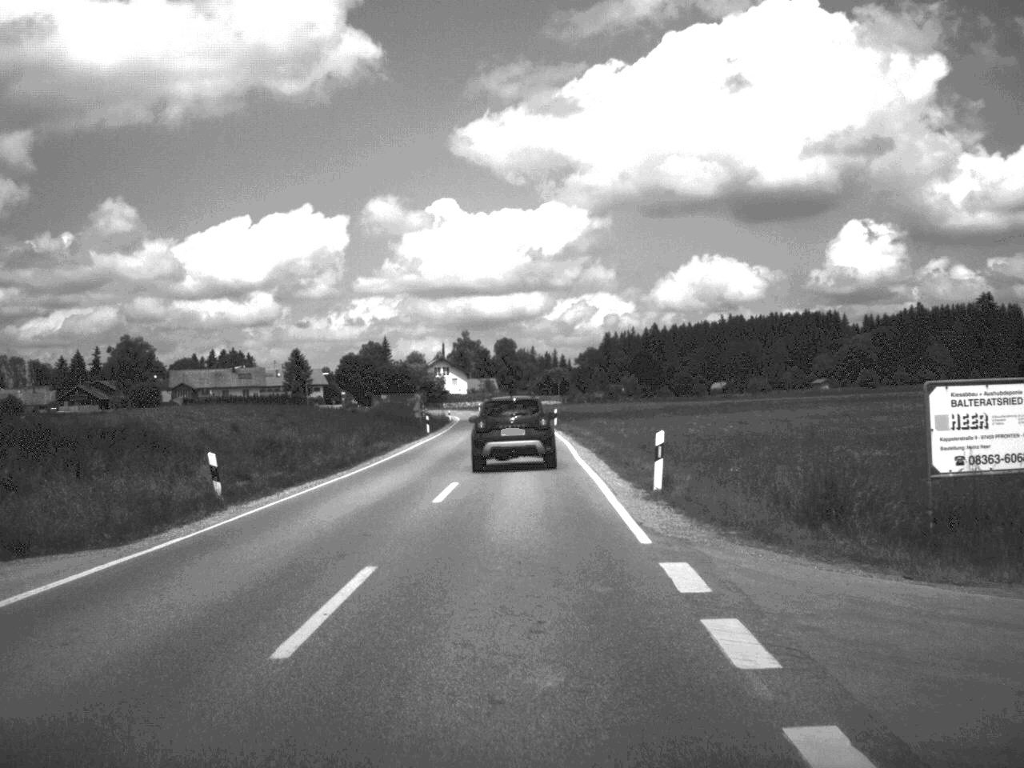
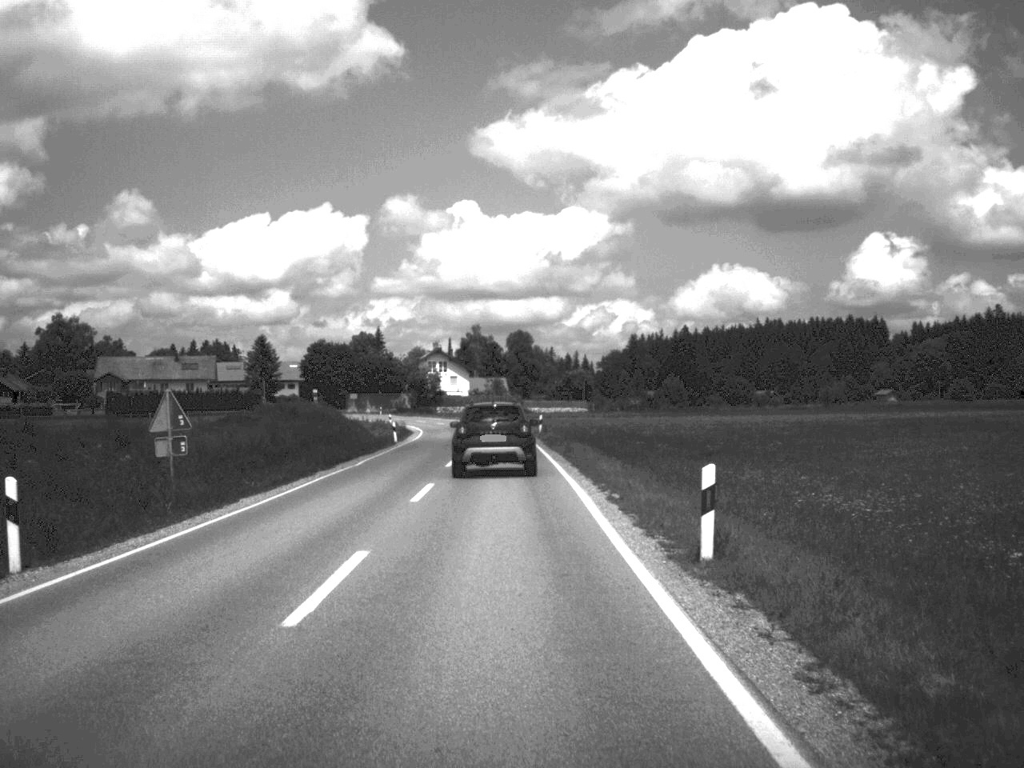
(-0.1, +57.1) m; -1°
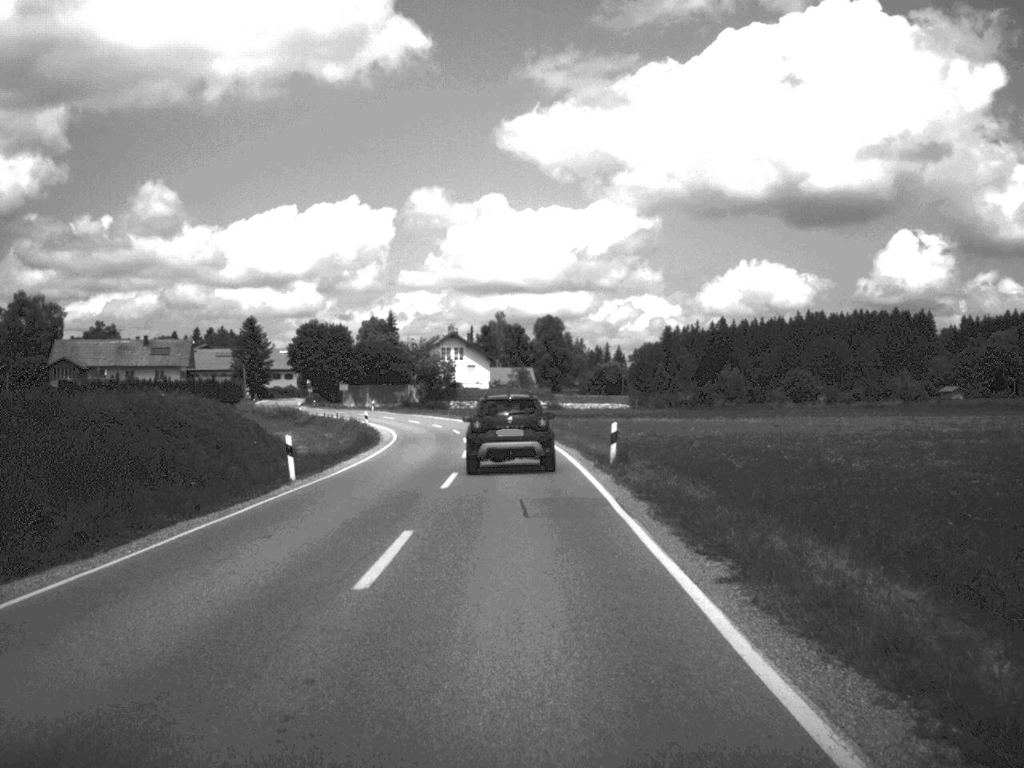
(-0.6, +33.7) m; -1°
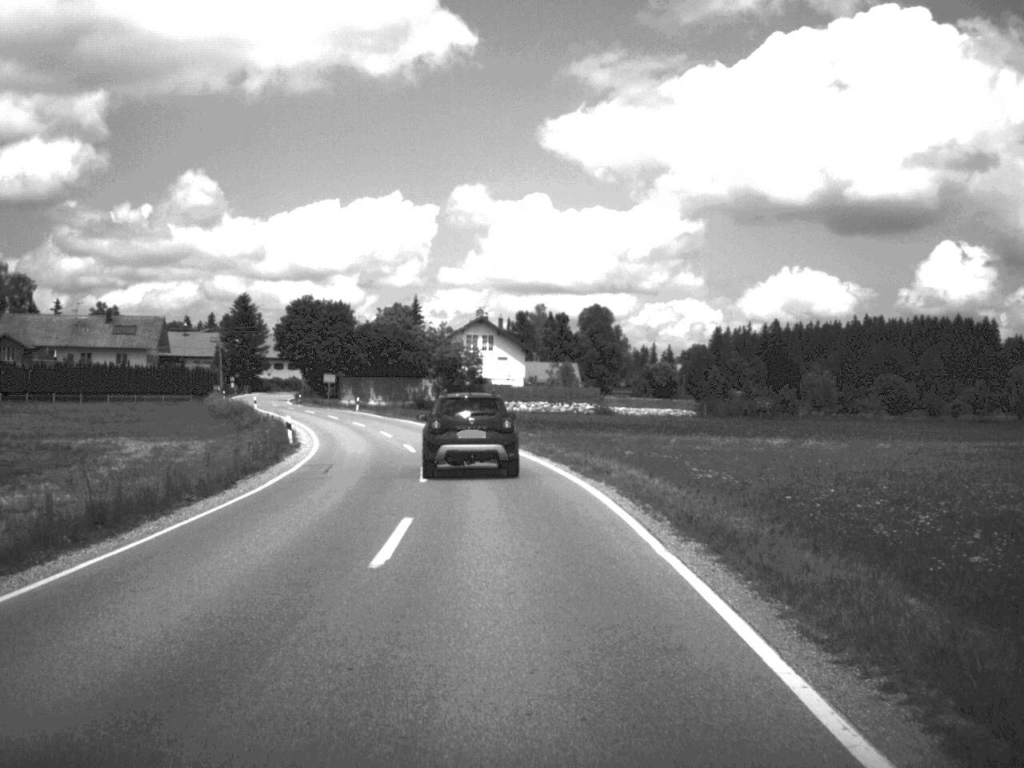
(-0.4, +34.0) m; -2°
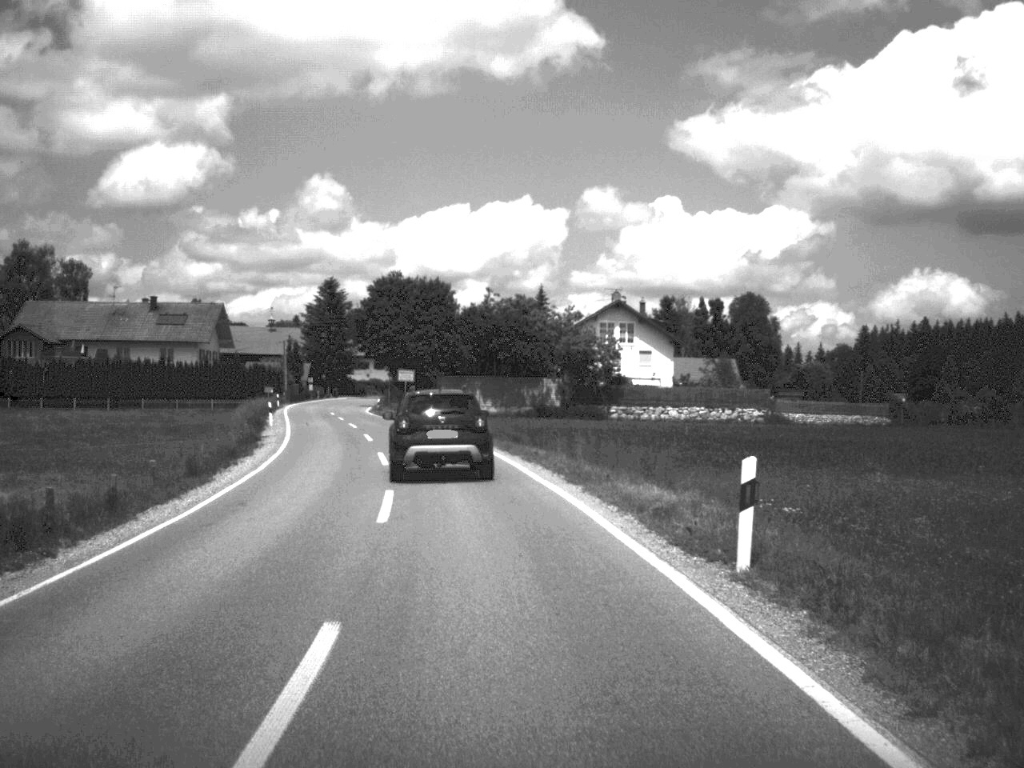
(-1.4, +31.0) m; -6°
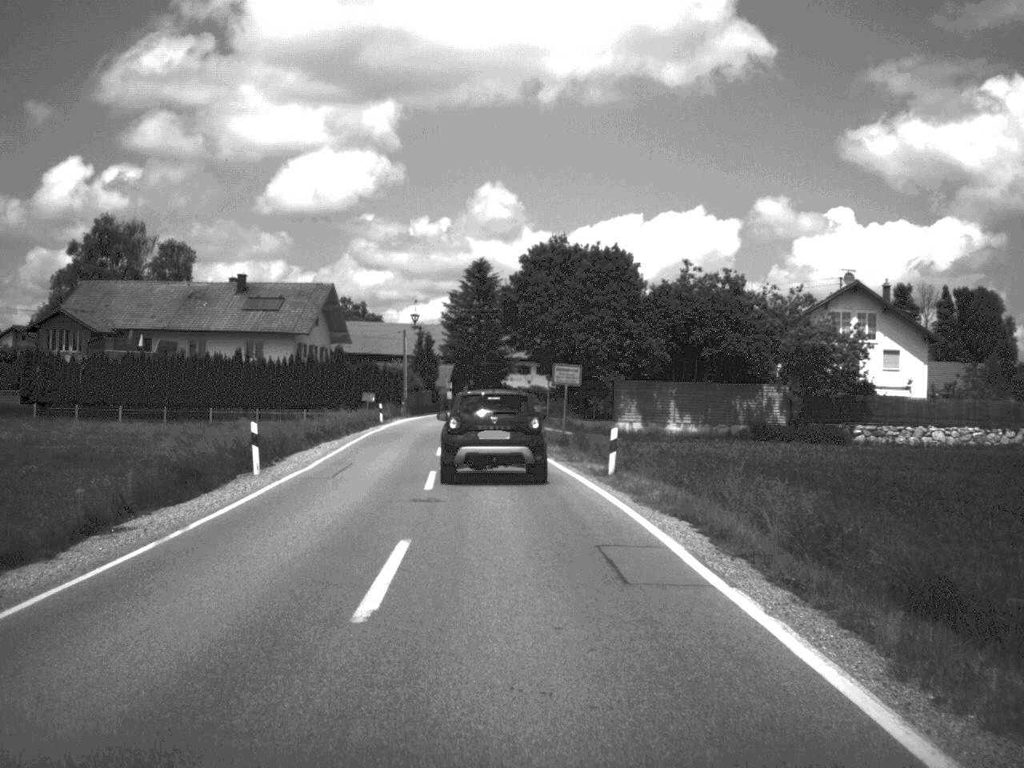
(-2.3, +30.3) m; -8°
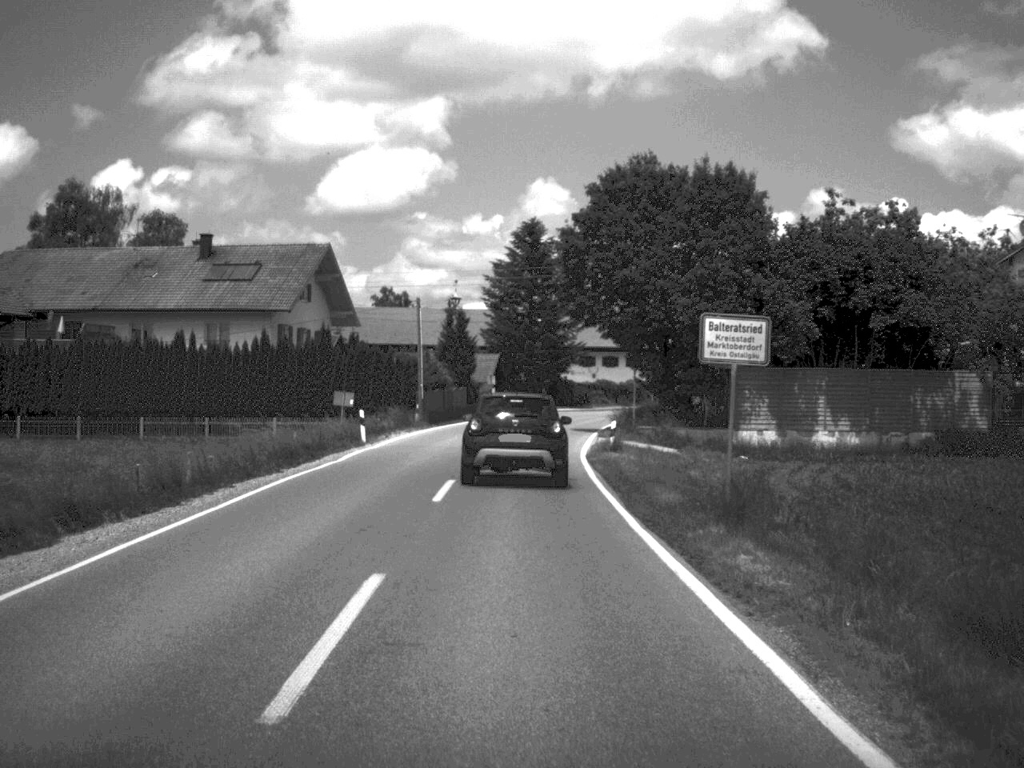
(-0.6, +26.0) m; -3°
